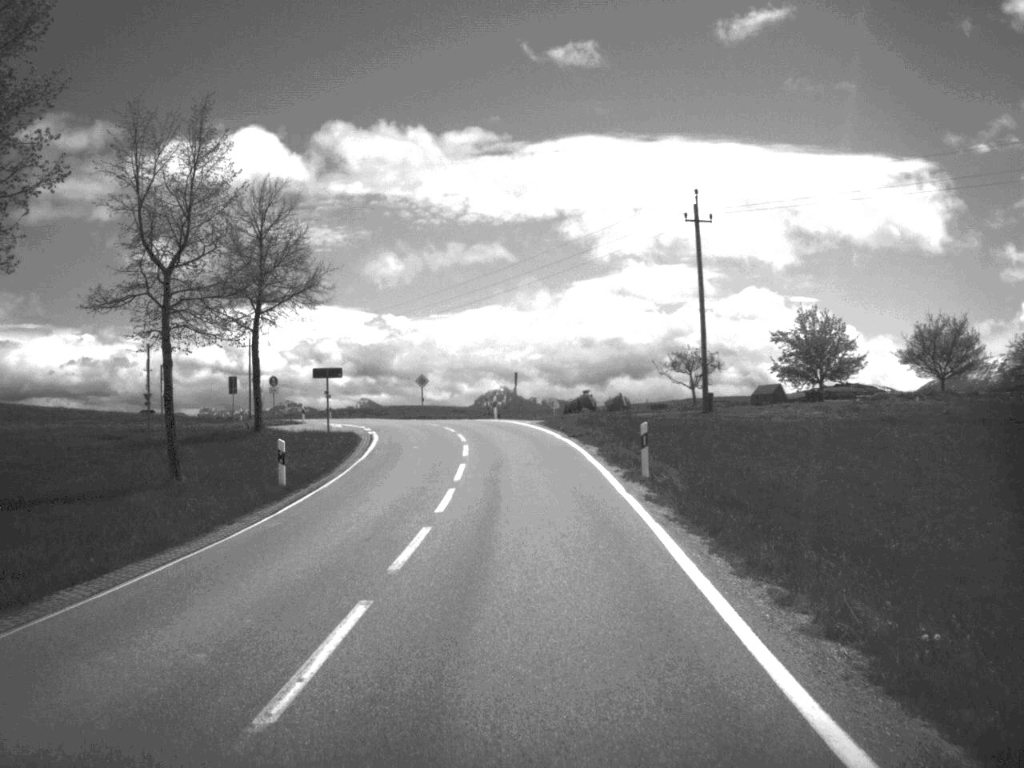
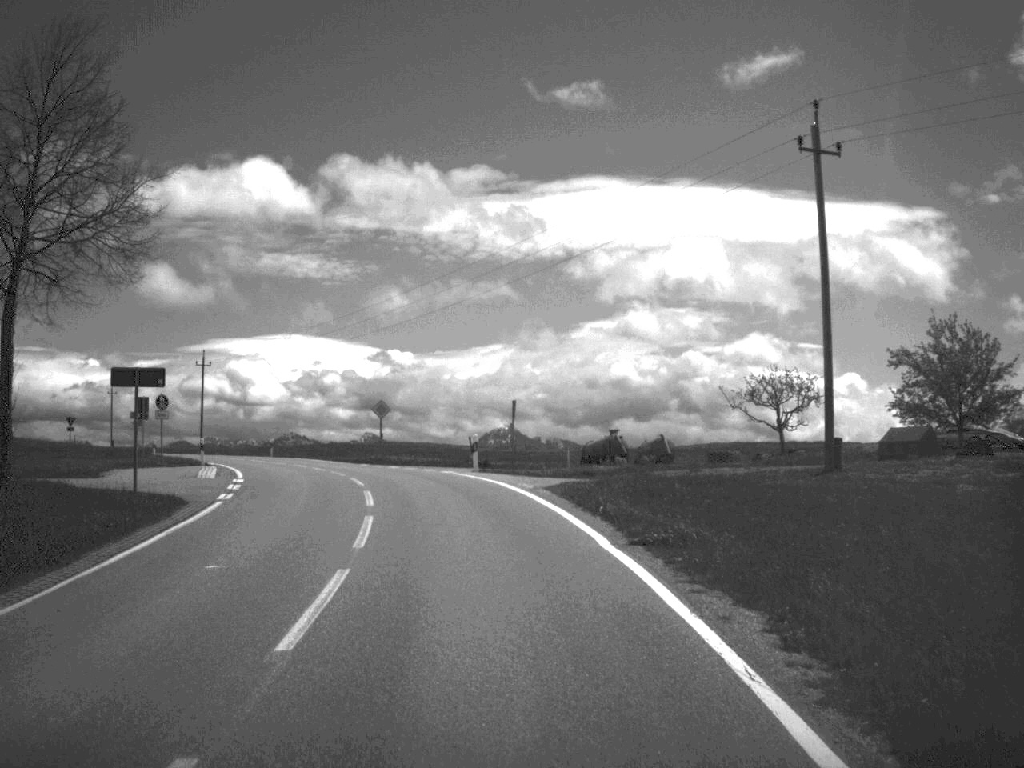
(+0.1, +22.5) m; 0°
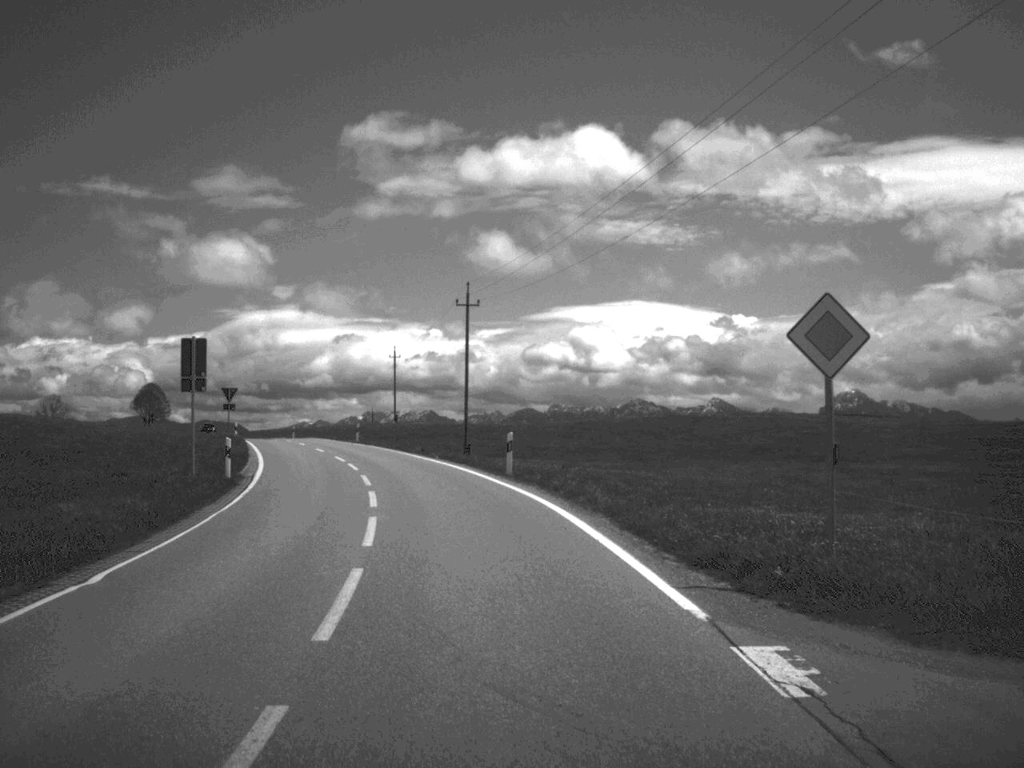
(-5.5, +41.1) m; -16°
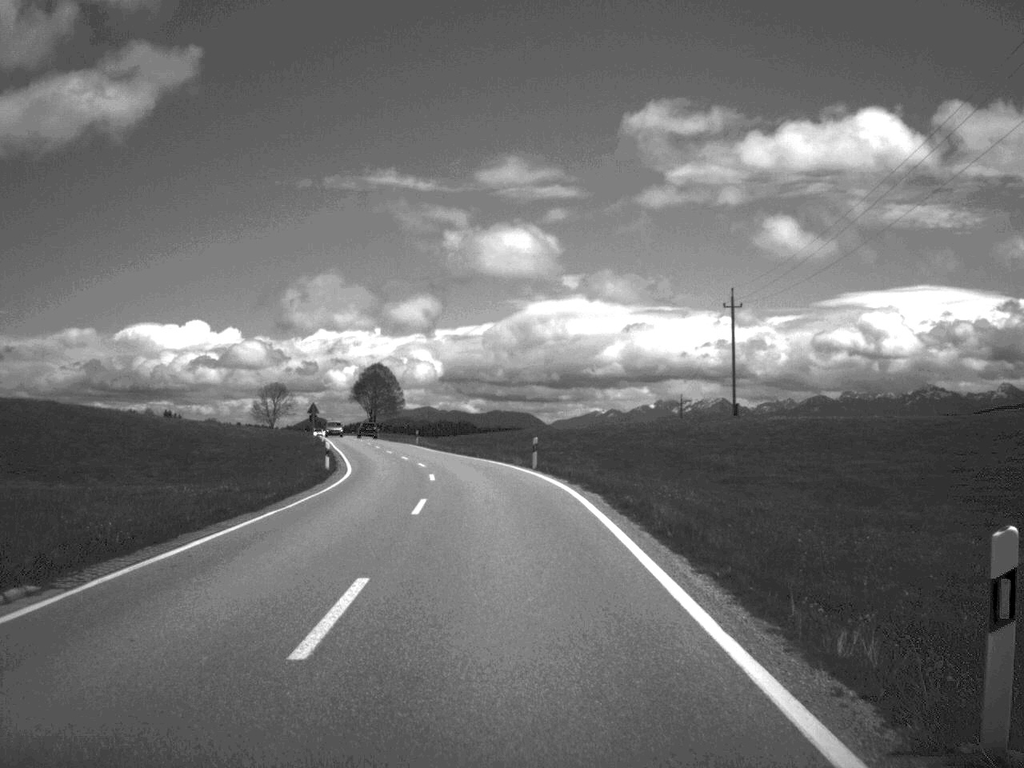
(-9.9, +64.5) m; -13°
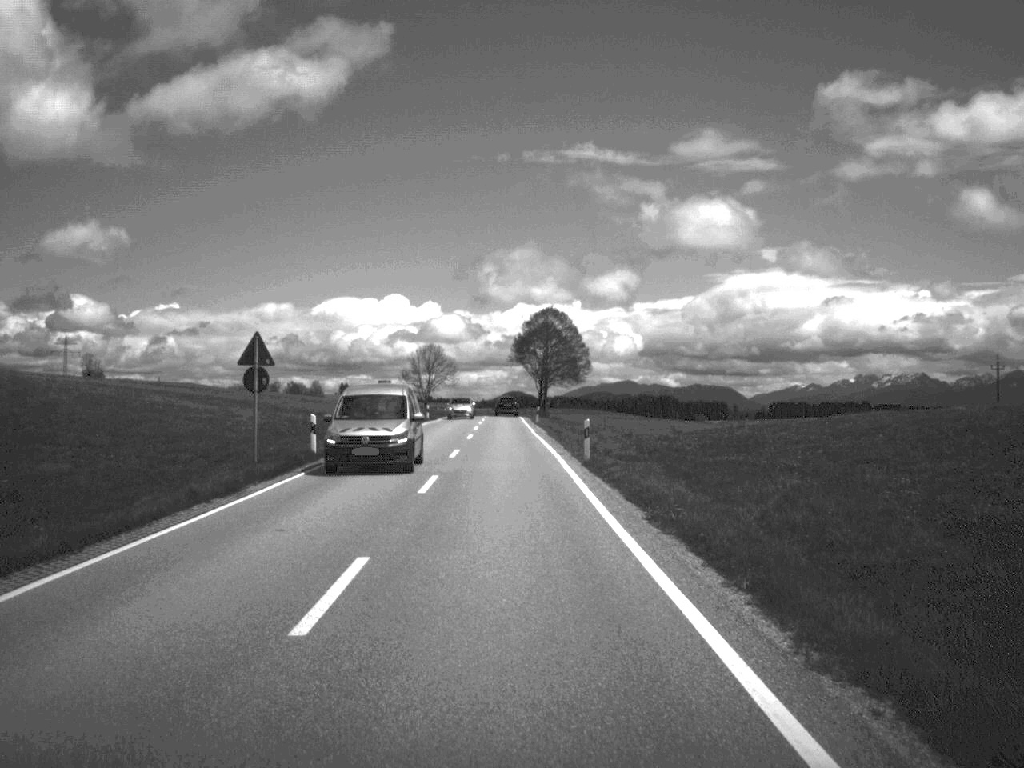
(-4.3, +58.8) m; -9°
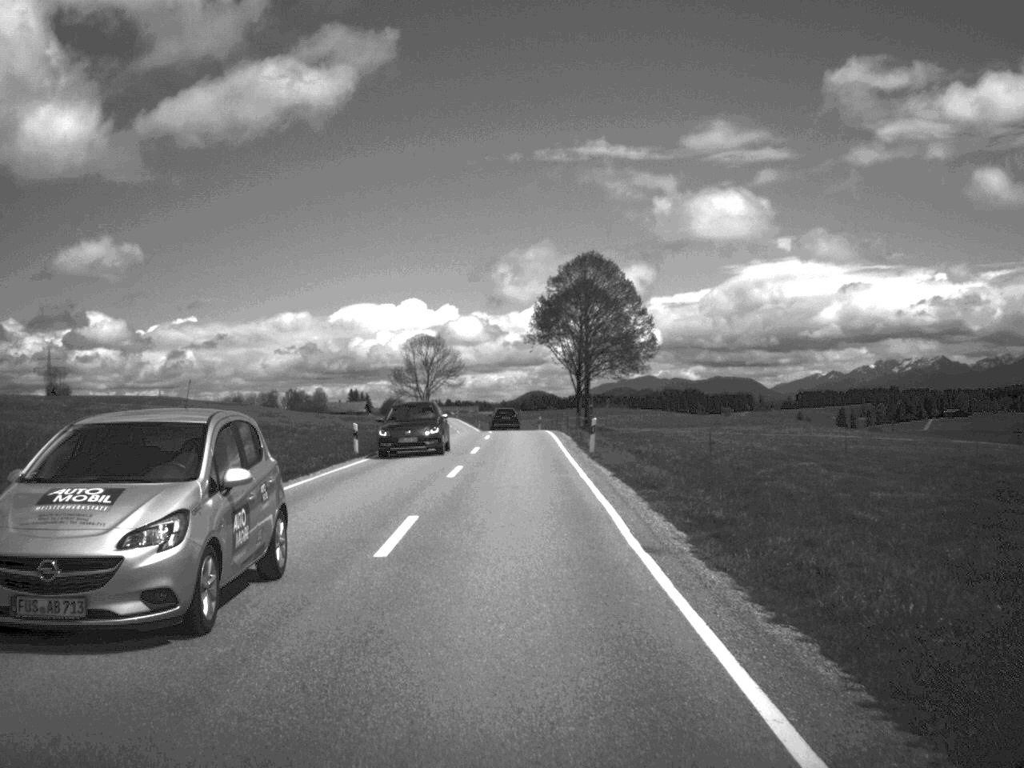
(-0.6, +43.3) m; -1°
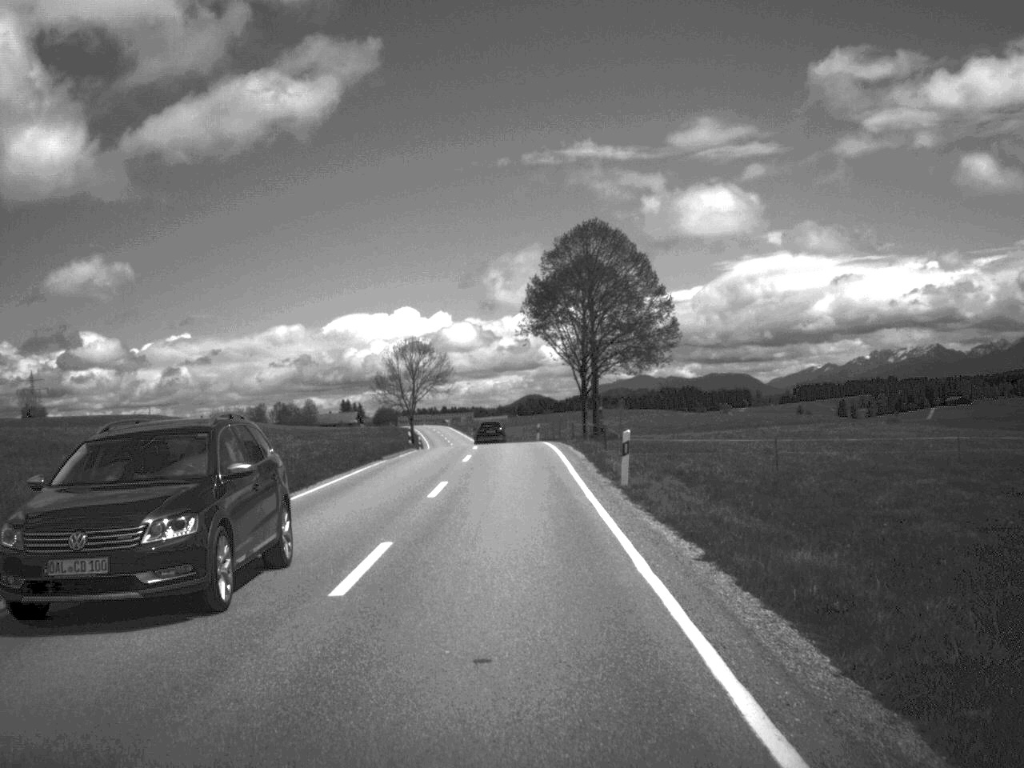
(0.0, +13.9) m; 0°
